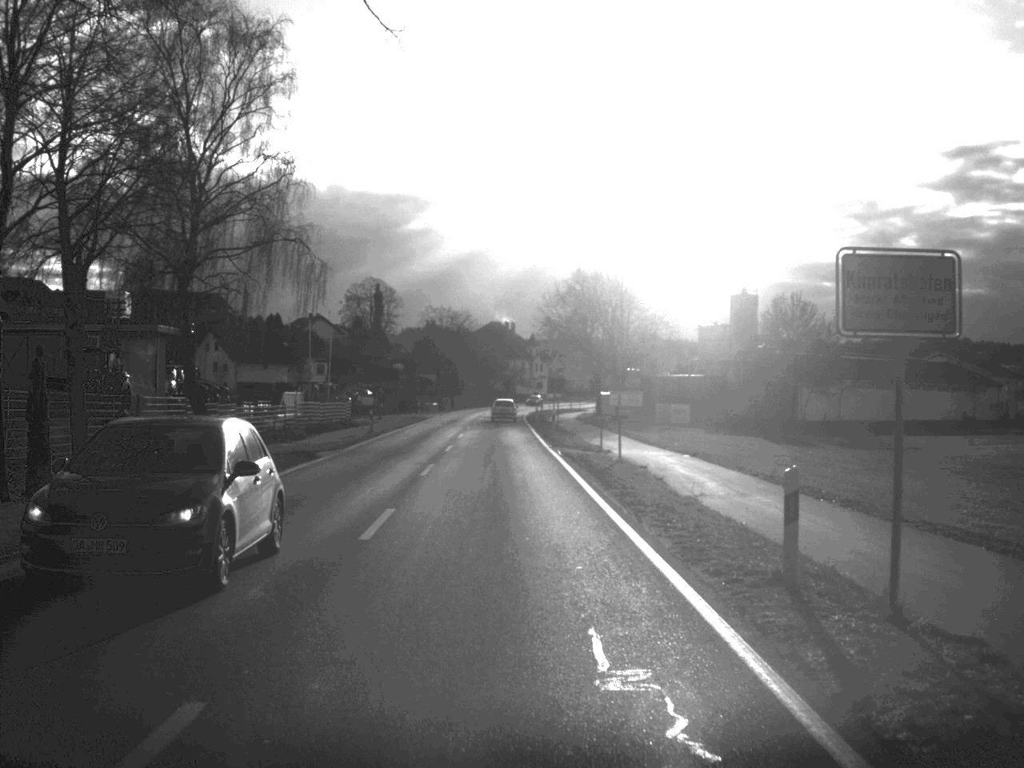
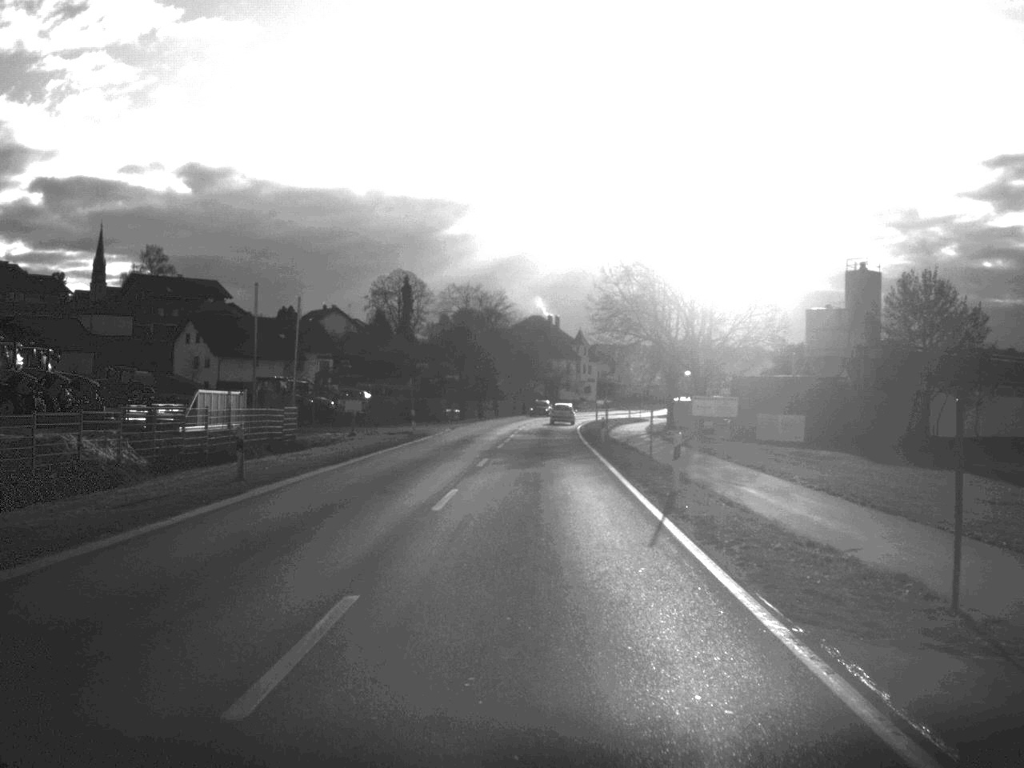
(-0.7, +32.2) m; -2°
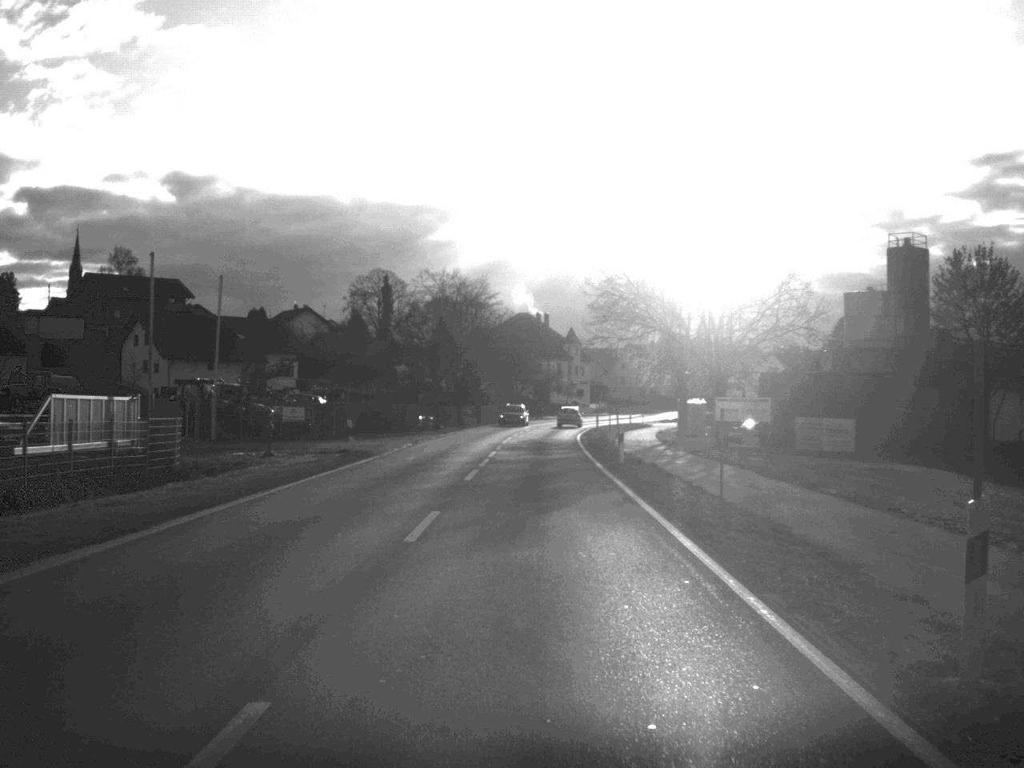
(+0.1, +15.7) m; 0°
